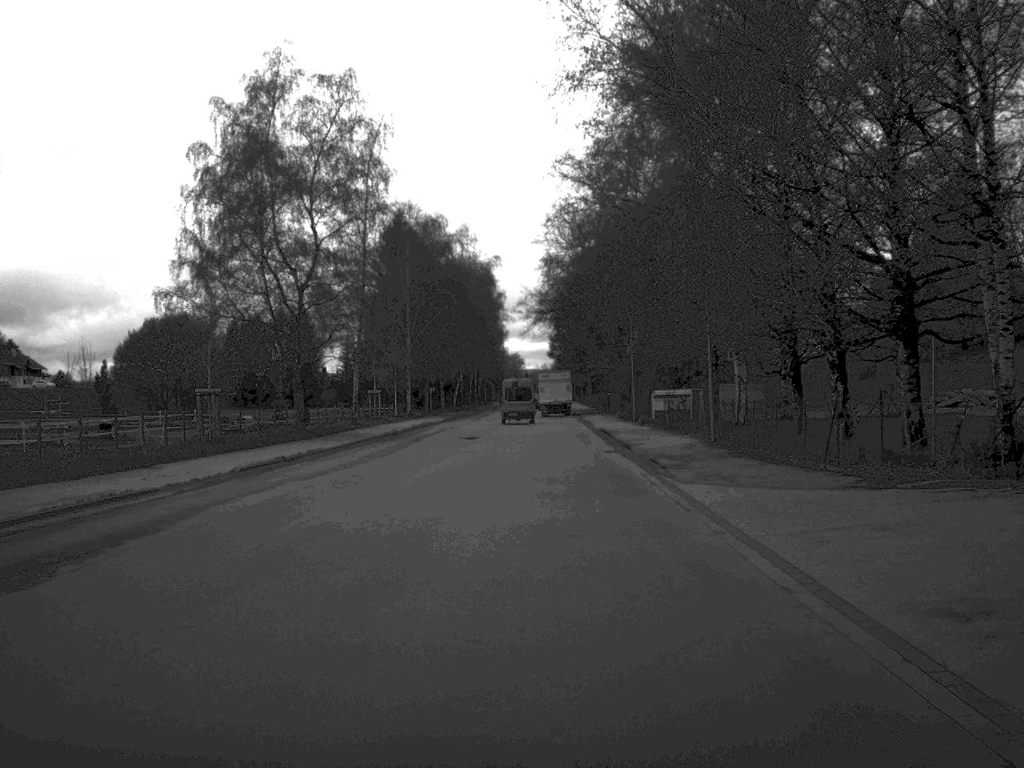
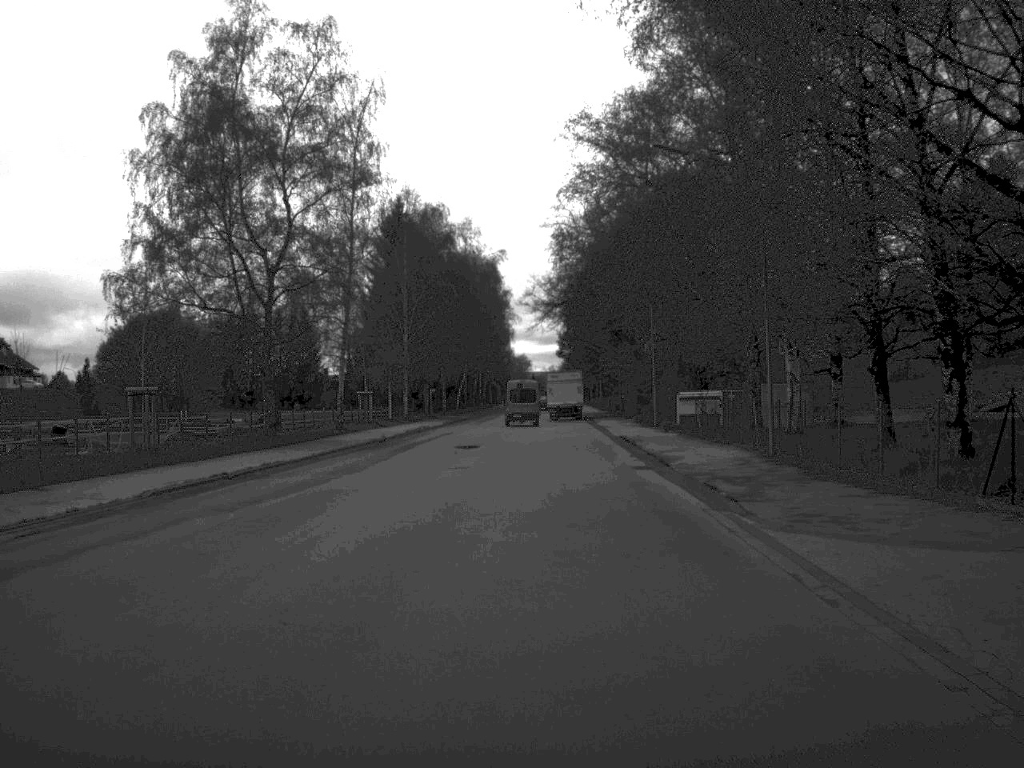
(0.0, +8.0) m; 0°
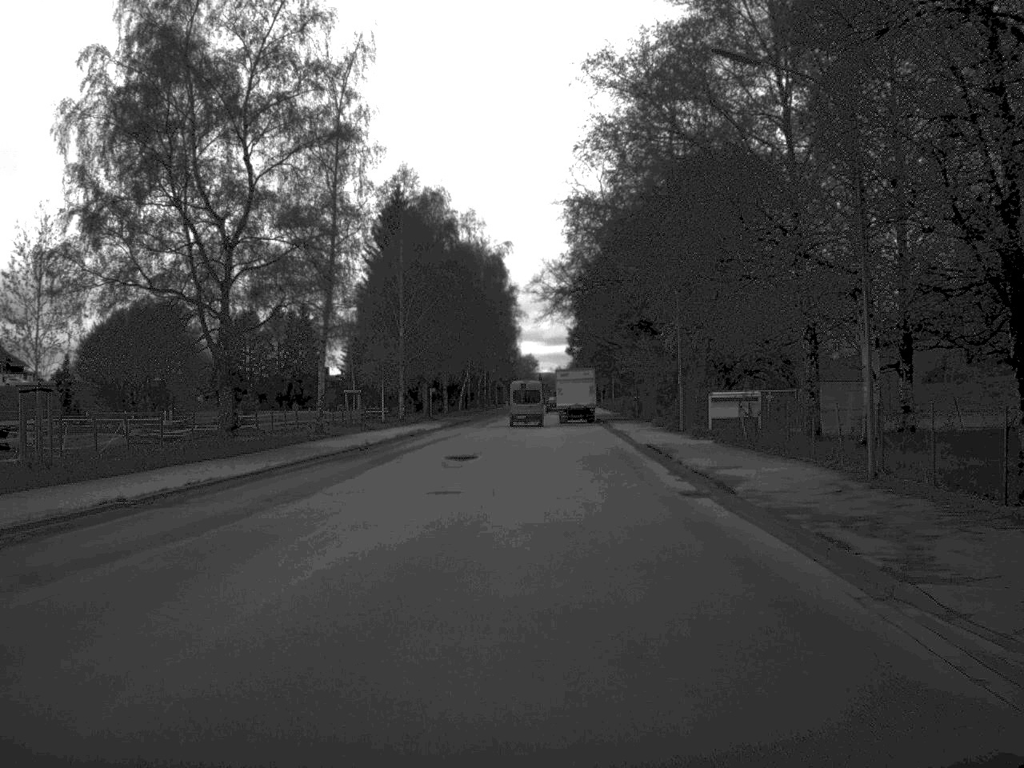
(0.0, +8.0) m; 0°
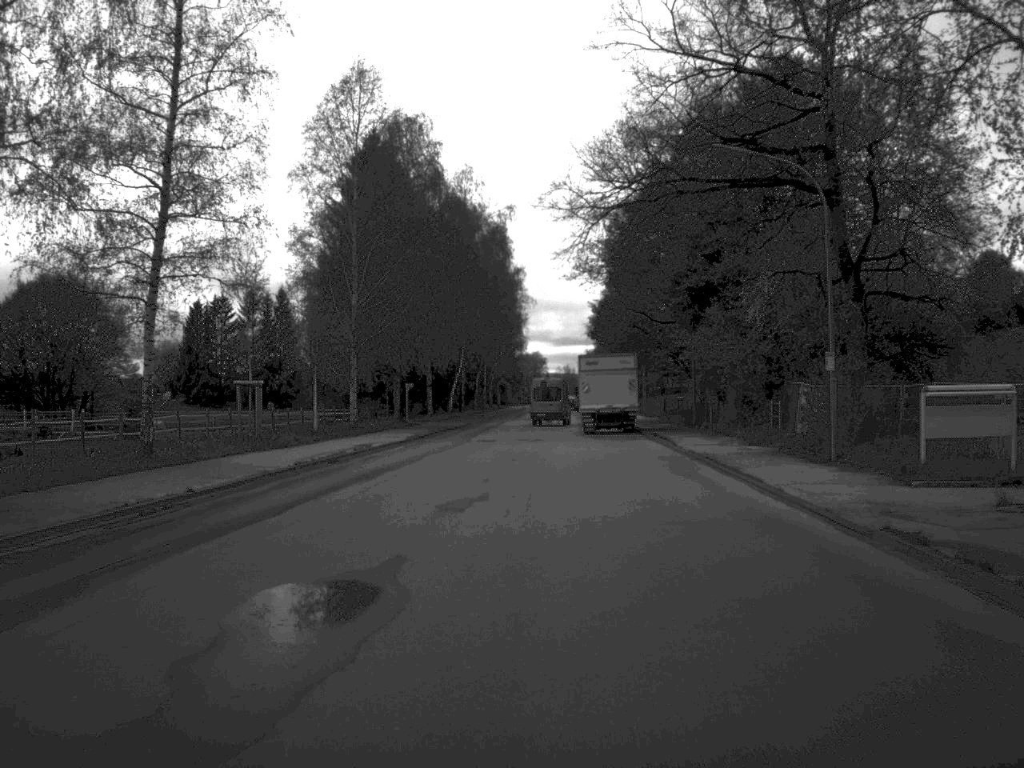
(-0.1, +26.1) m; 0°
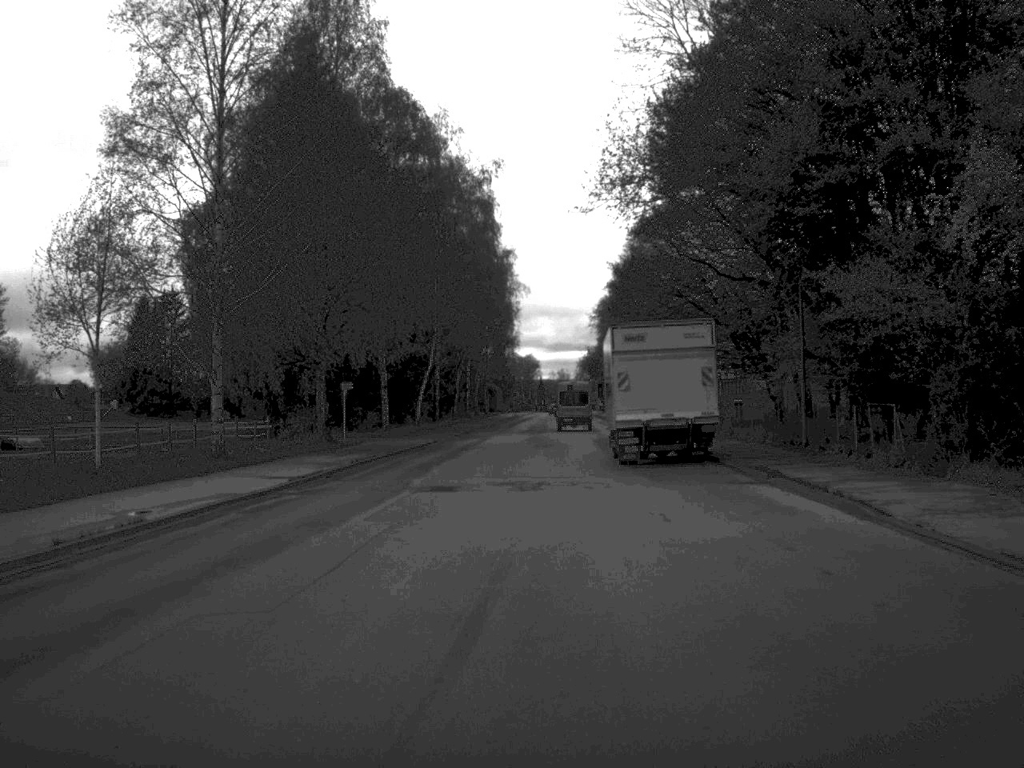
(0.0, +24.6) m; 0°
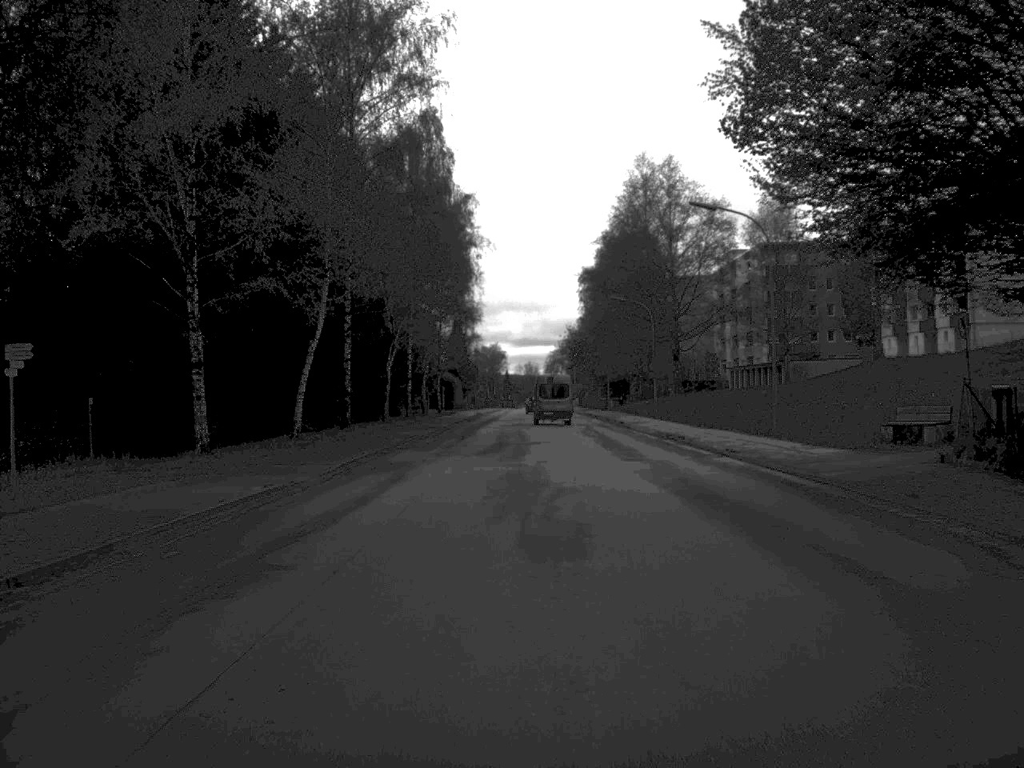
(-0.1, +33.9) m; +2°
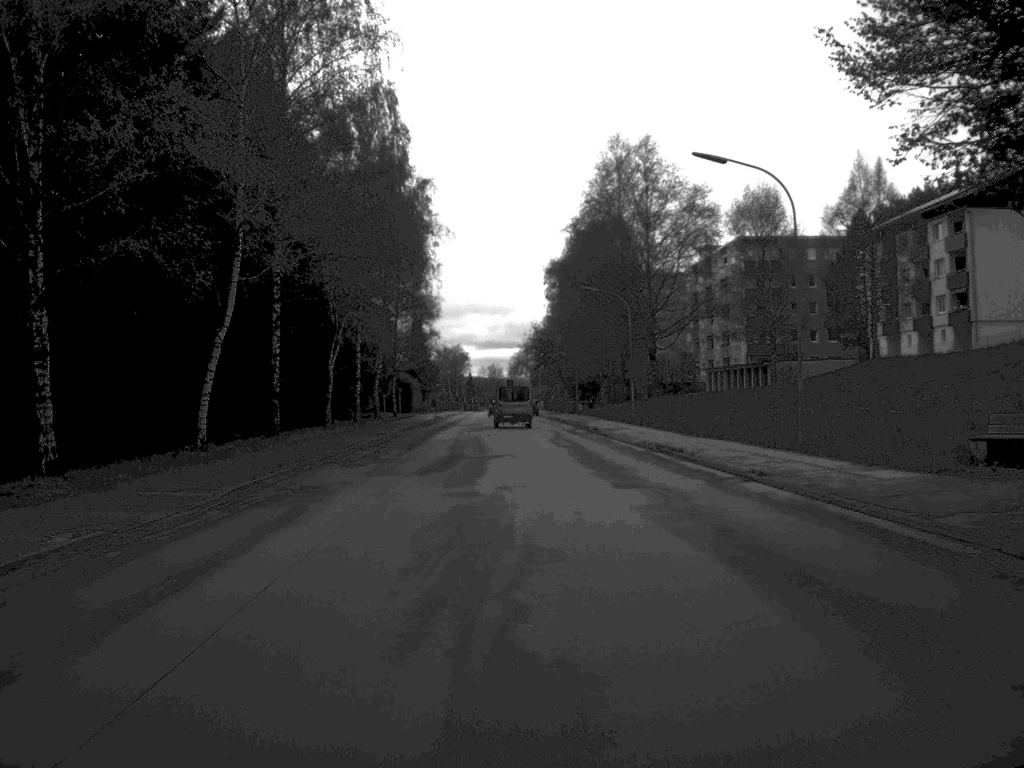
(+0.1, +8.3) m; +2°
